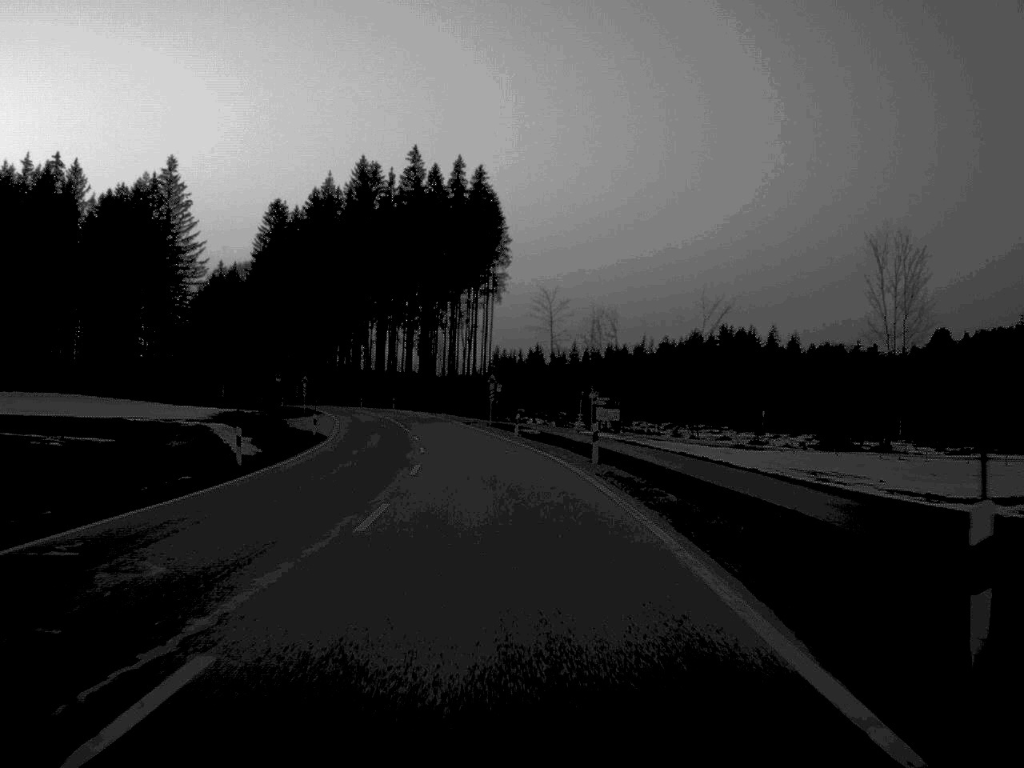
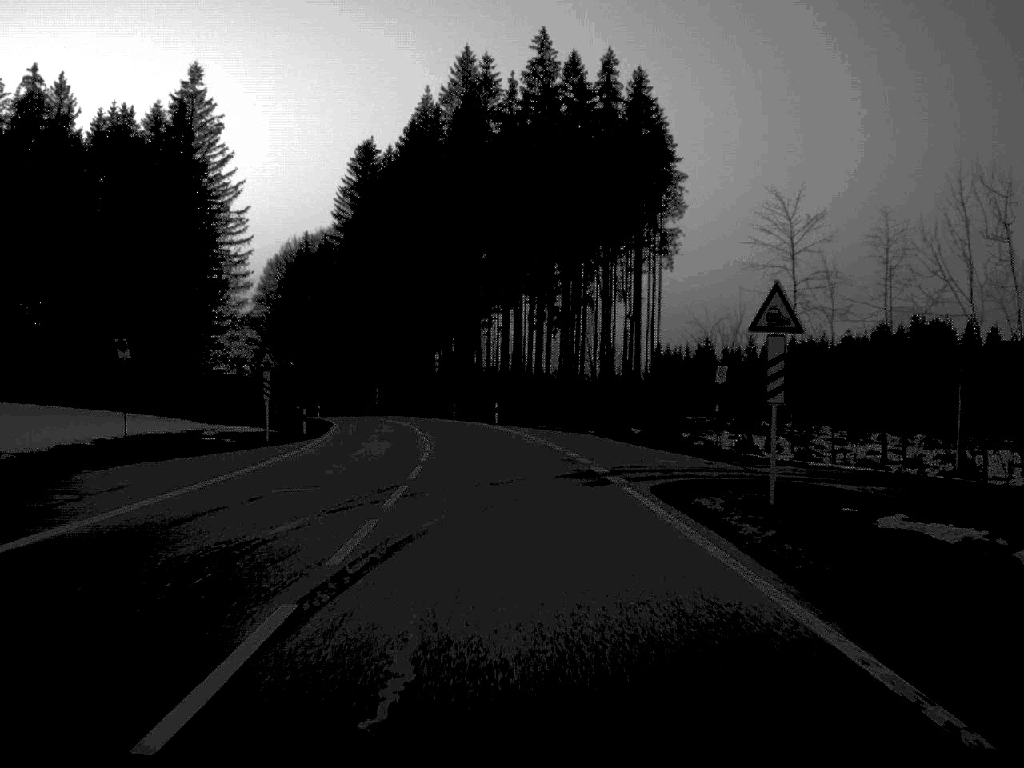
(-3.4, +57.2) m; -7°
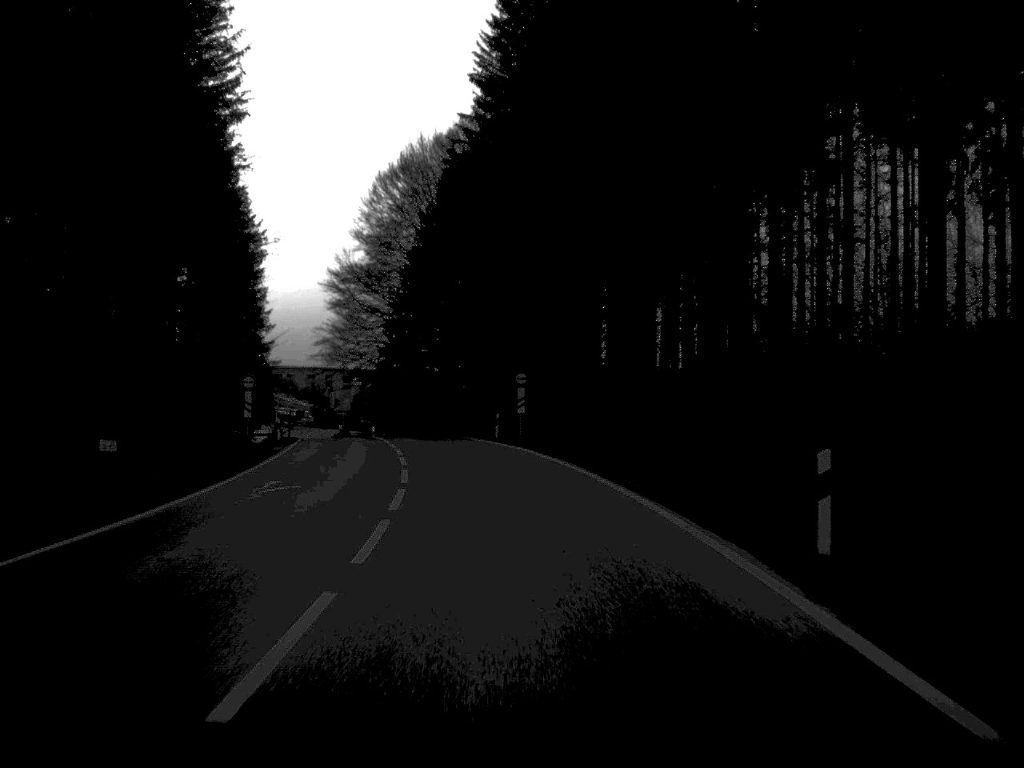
(-5.4, +70.3) m; -10°
